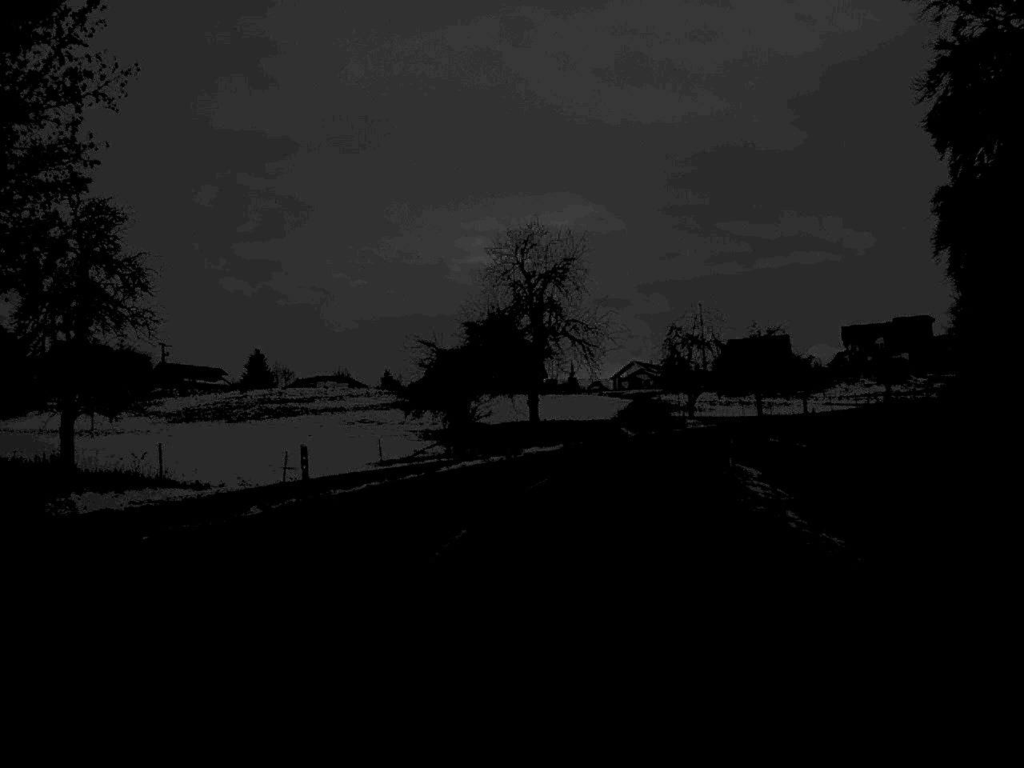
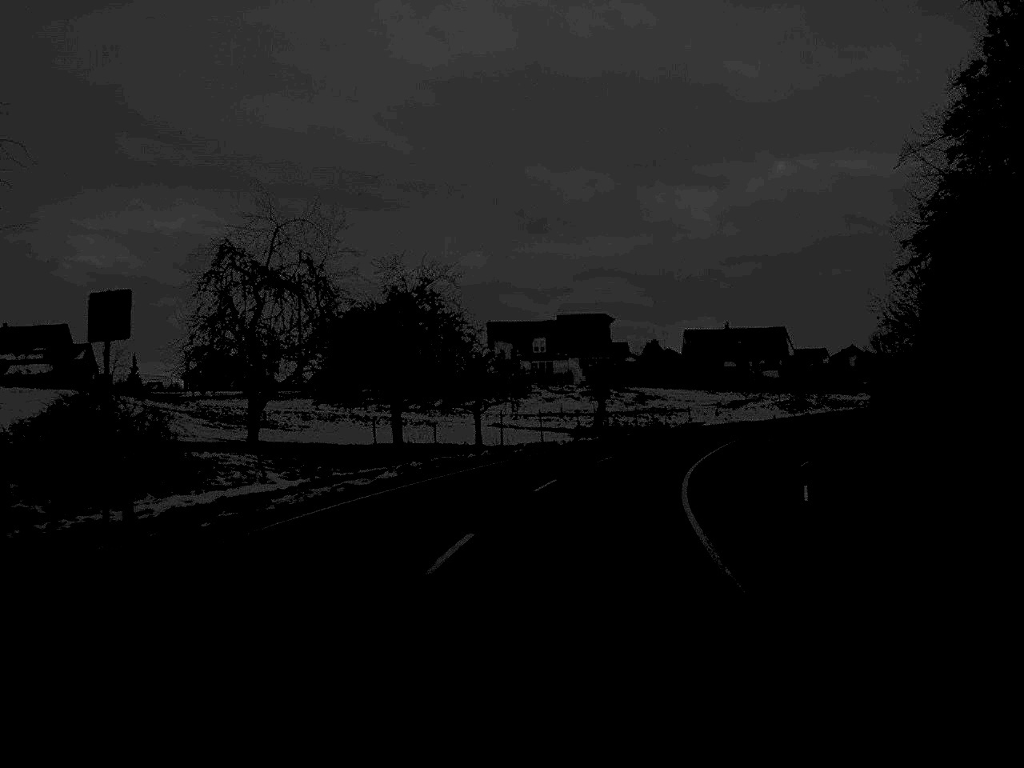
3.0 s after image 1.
(+9.0, +59.3) m; +18°
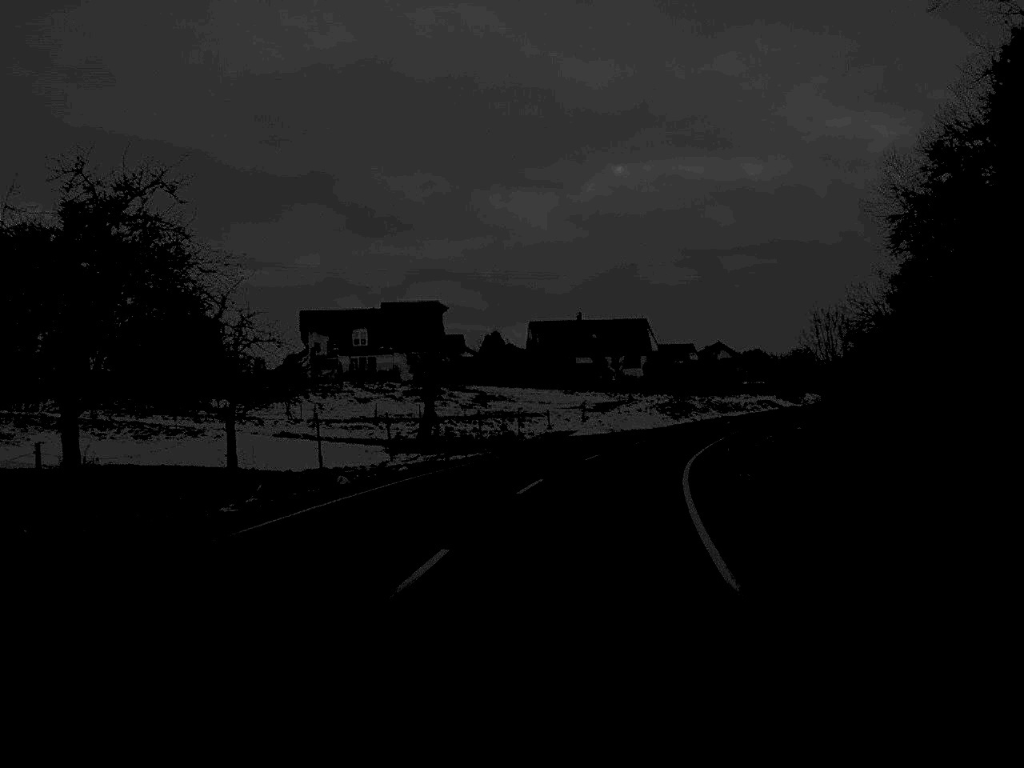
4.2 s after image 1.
(+1.6, +25.6) m; +7°
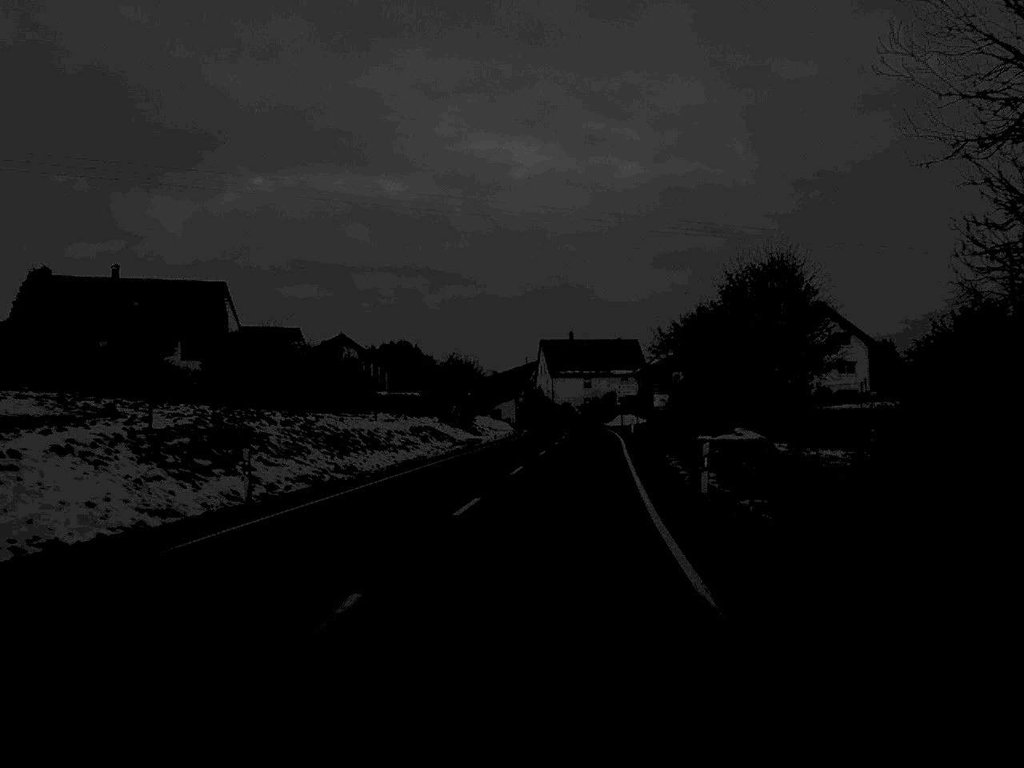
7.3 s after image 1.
(+9.4, +61.2) m; +17°
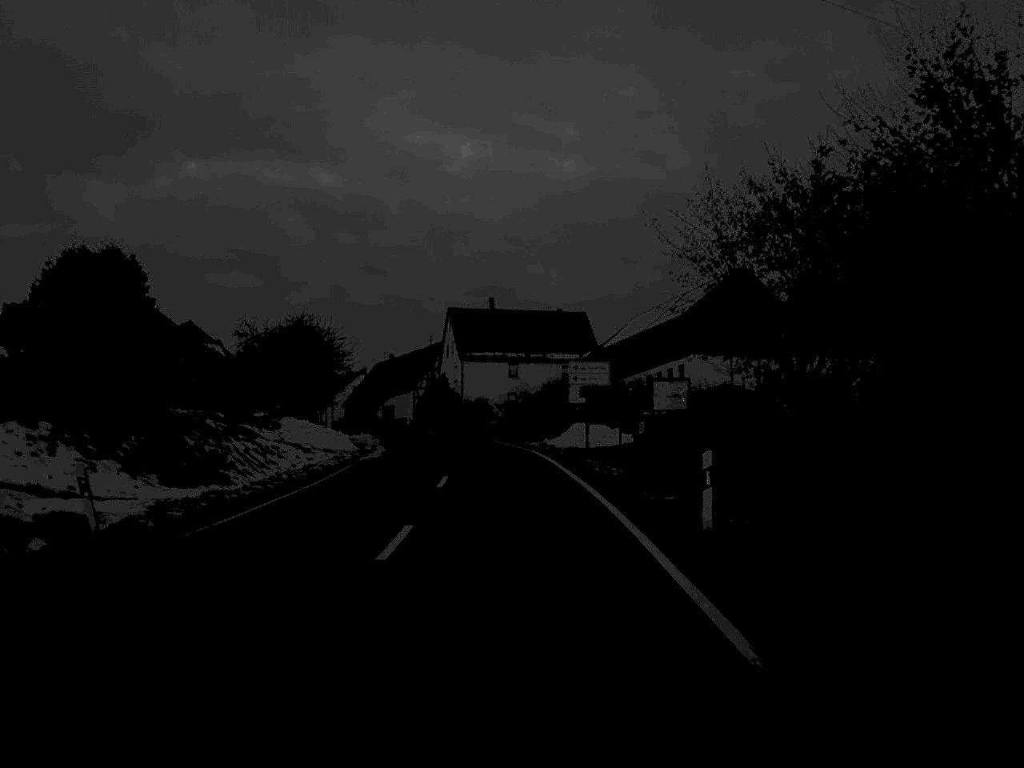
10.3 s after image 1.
(+2.5, +53.0) m; +3°
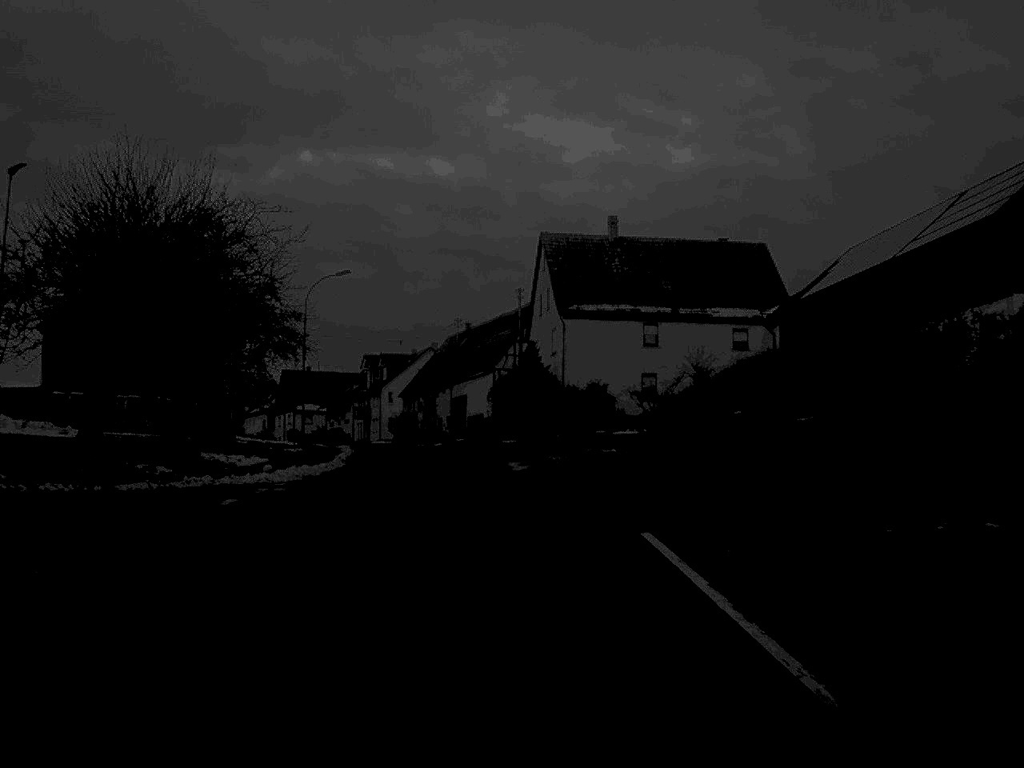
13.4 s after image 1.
(-1.7, +48.9) m; -5°
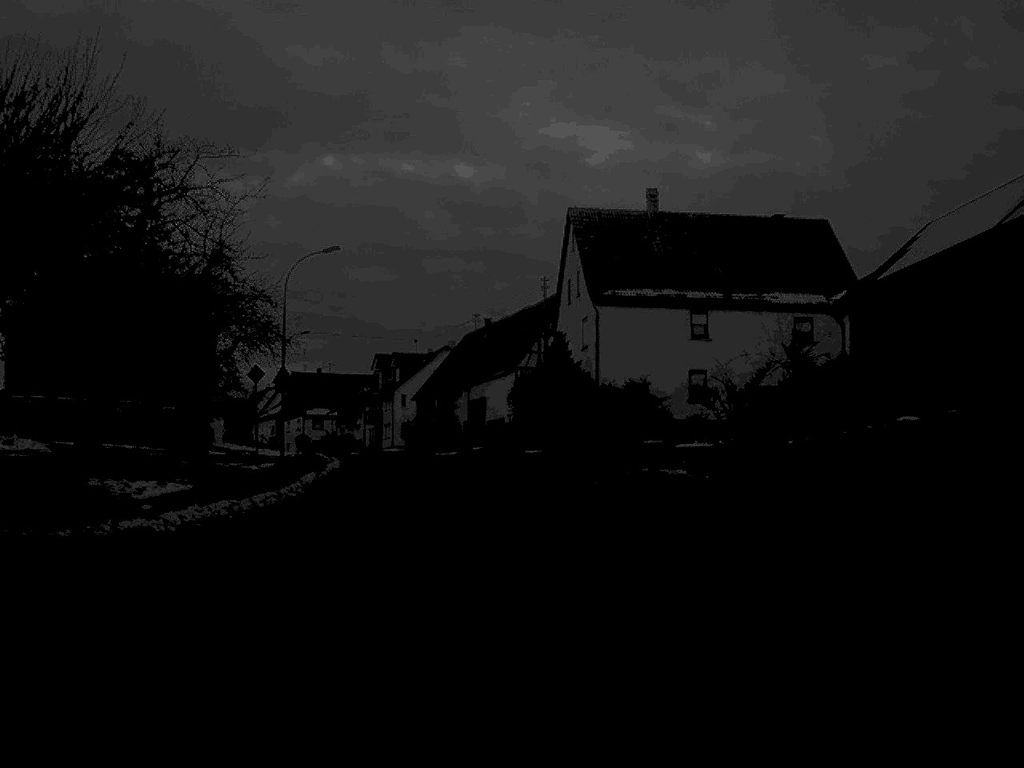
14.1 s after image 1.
(-0.1, +10.6) m; -1°
